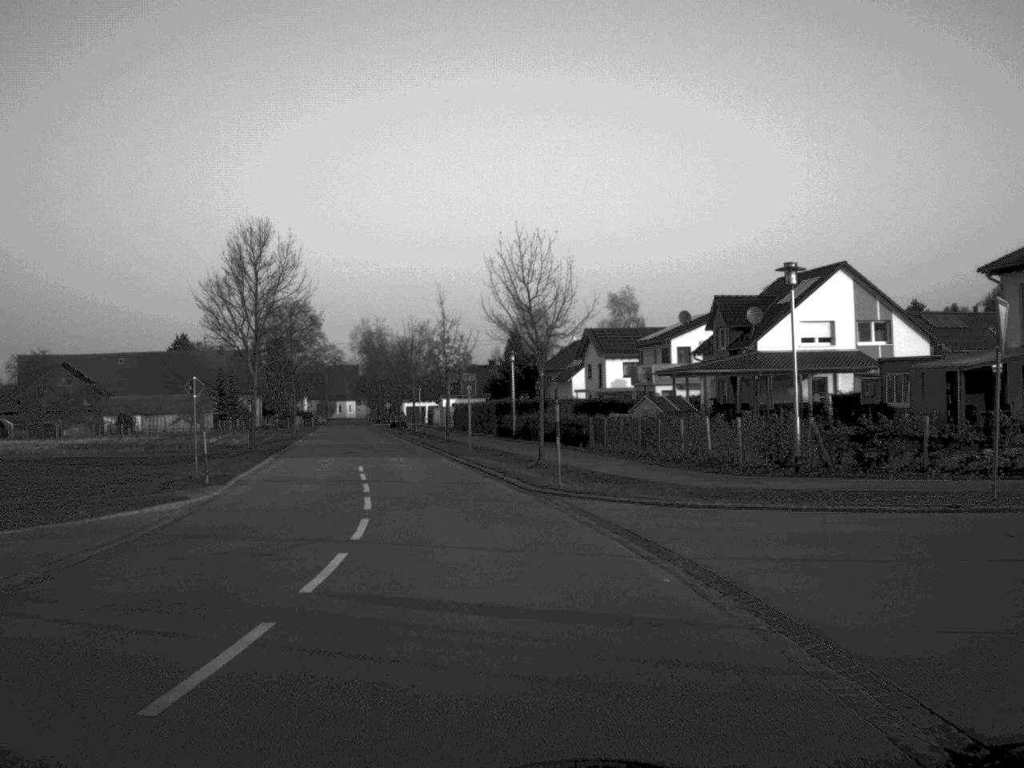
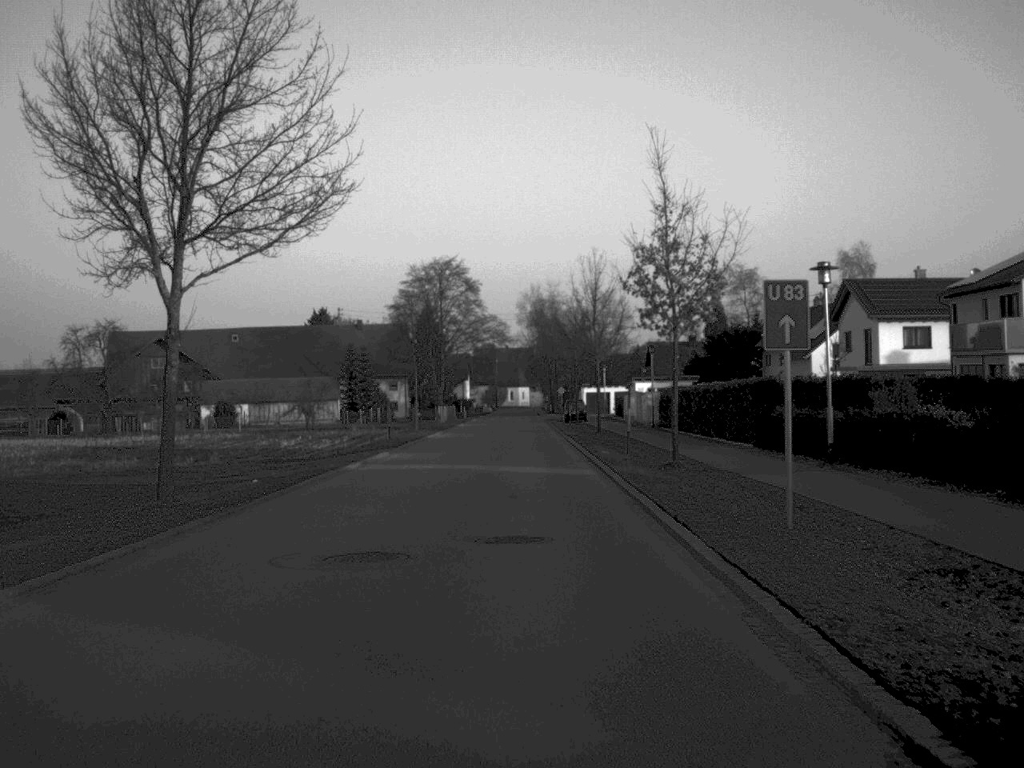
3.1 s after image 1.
(-3.1, +36.1) m; -8°
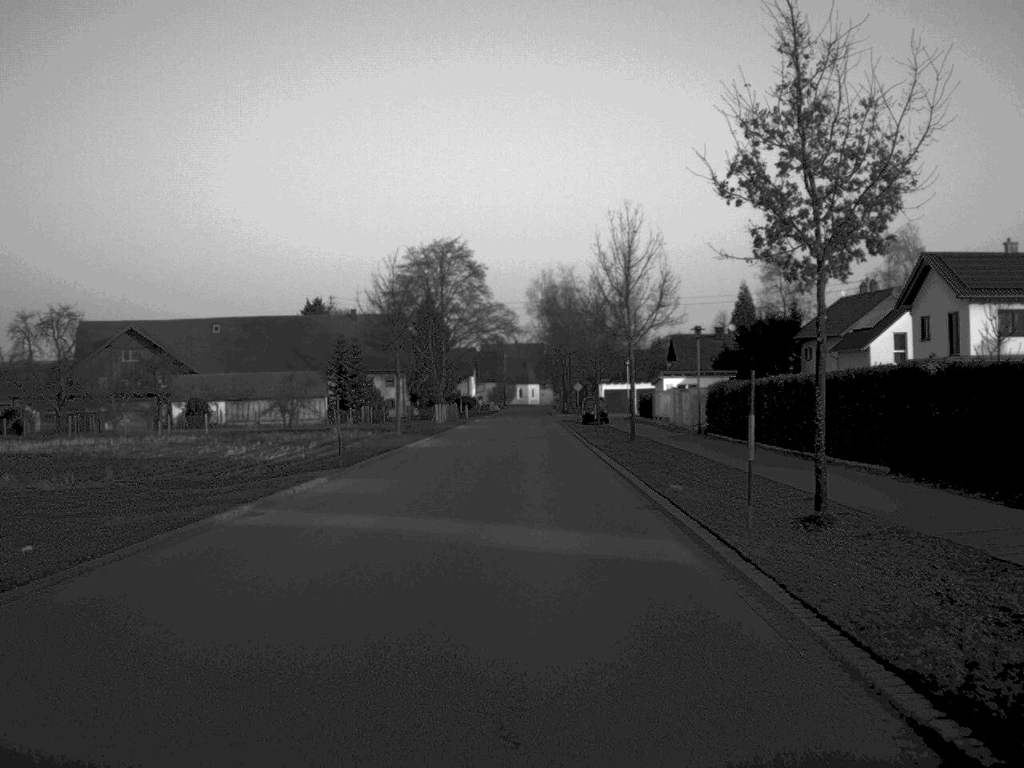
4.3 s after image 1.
(-0.1, +14.5) m; 0°
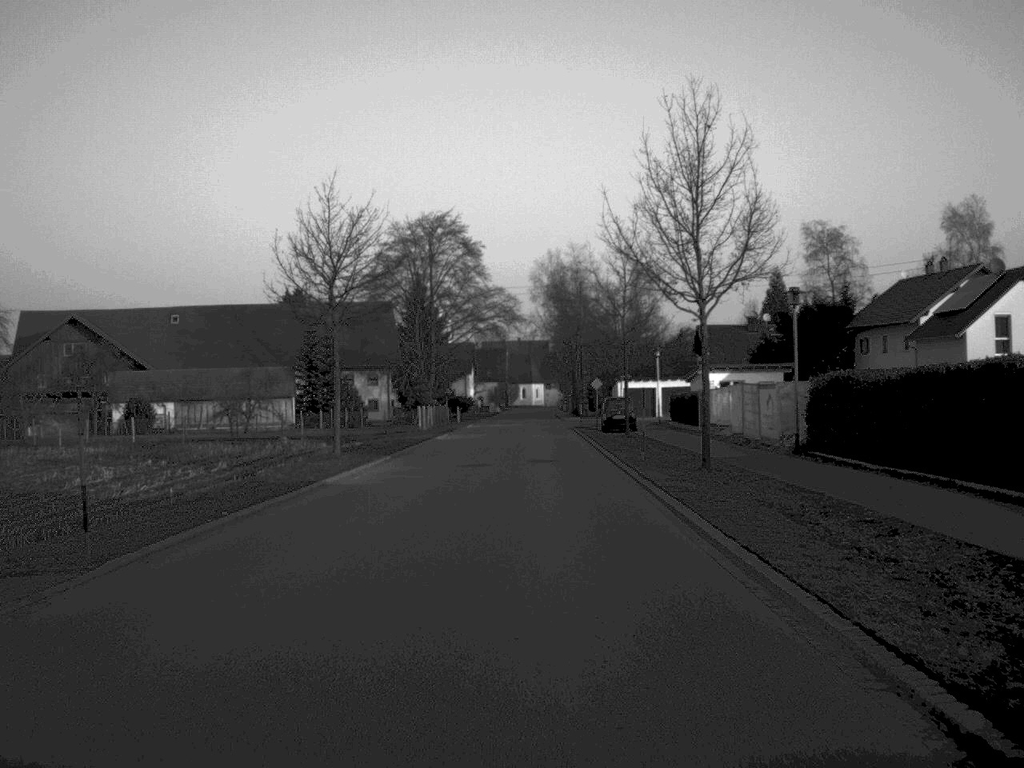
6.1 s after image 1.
(0.0, +18.7) m; 0°
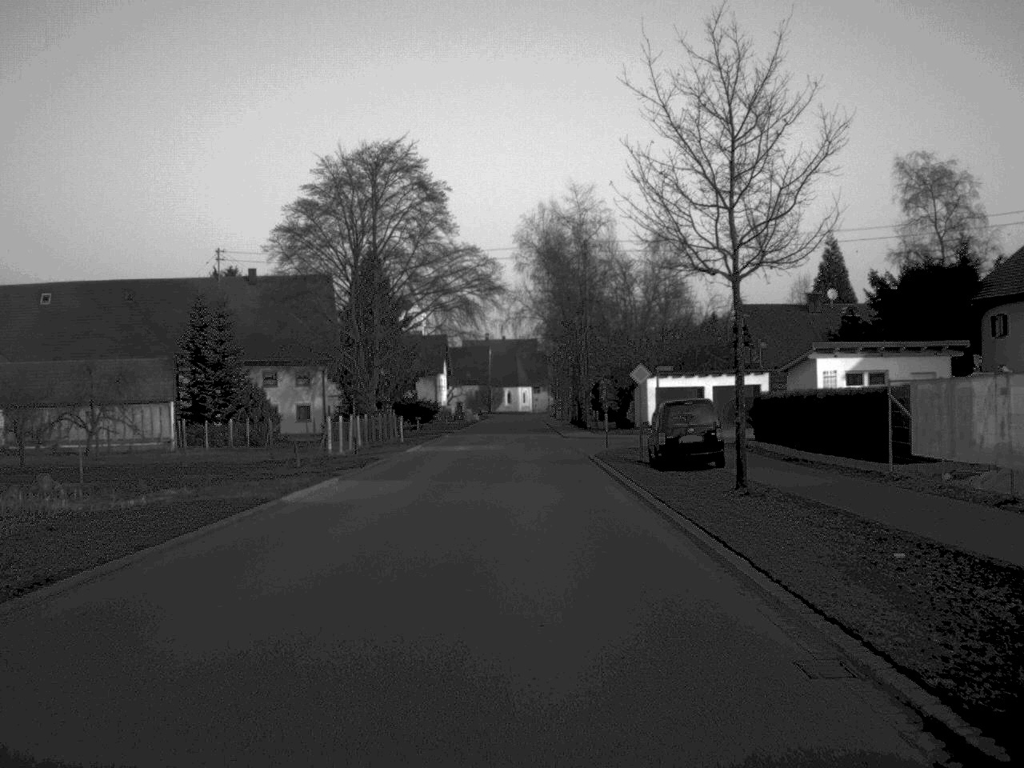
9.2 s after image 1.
(+0.2, +32.0) m; +1°
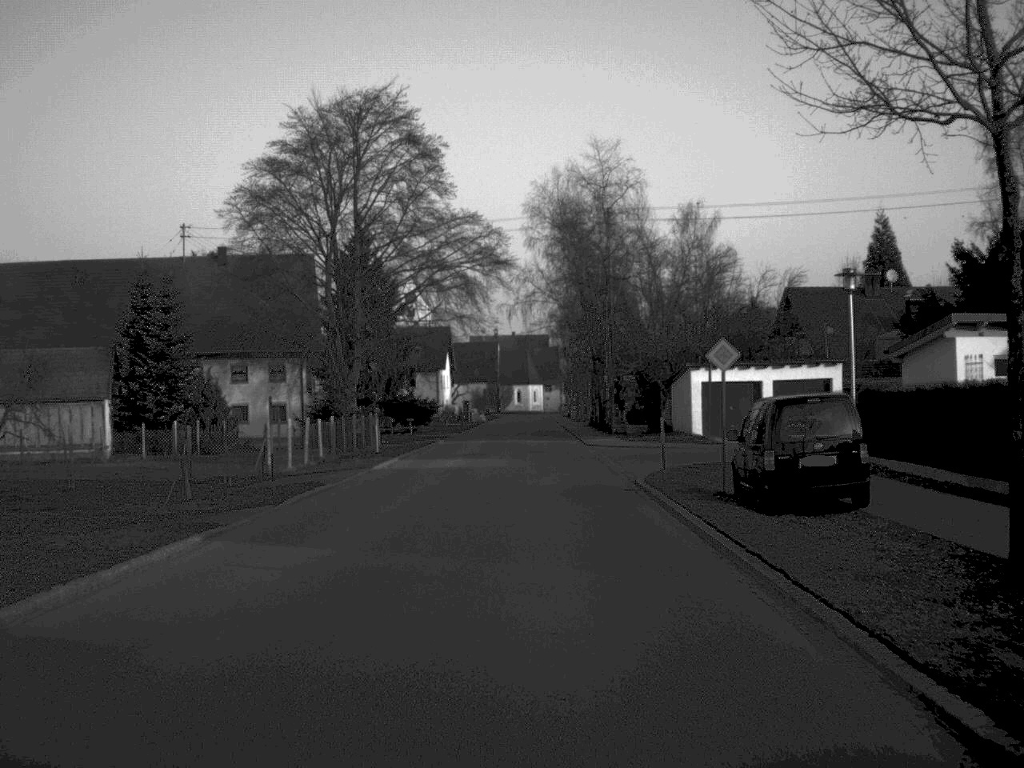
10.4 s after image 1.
(-0.1, +13.0) m; 0°
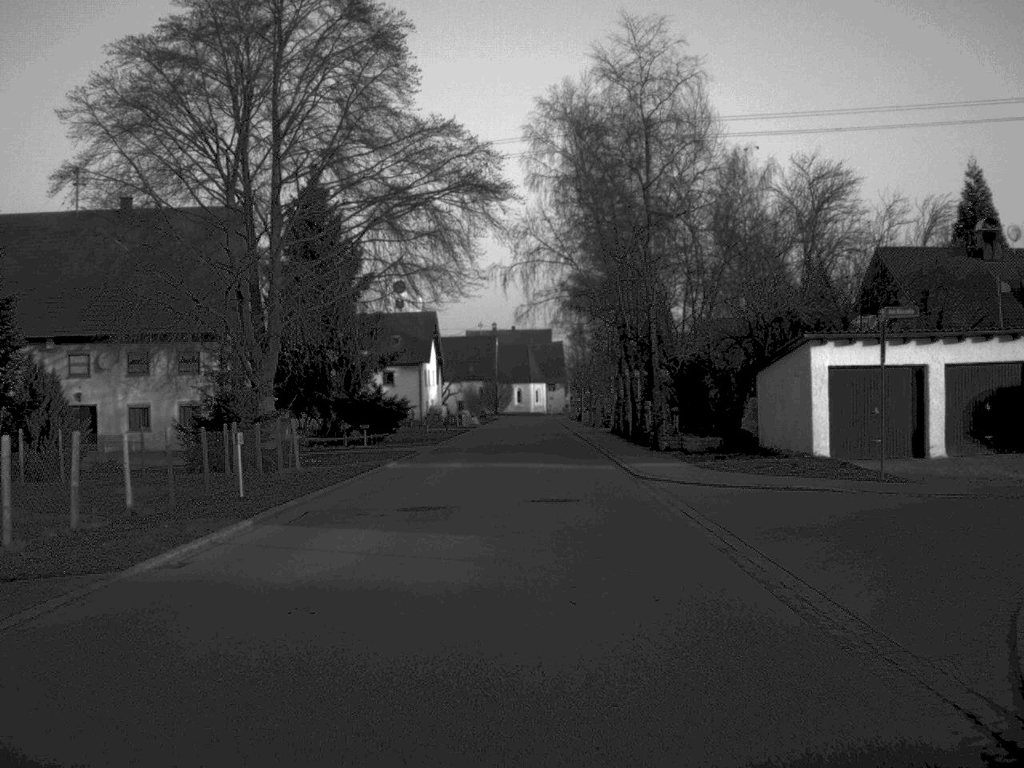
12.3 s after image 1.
(0.0, +21.0) m; 0°
